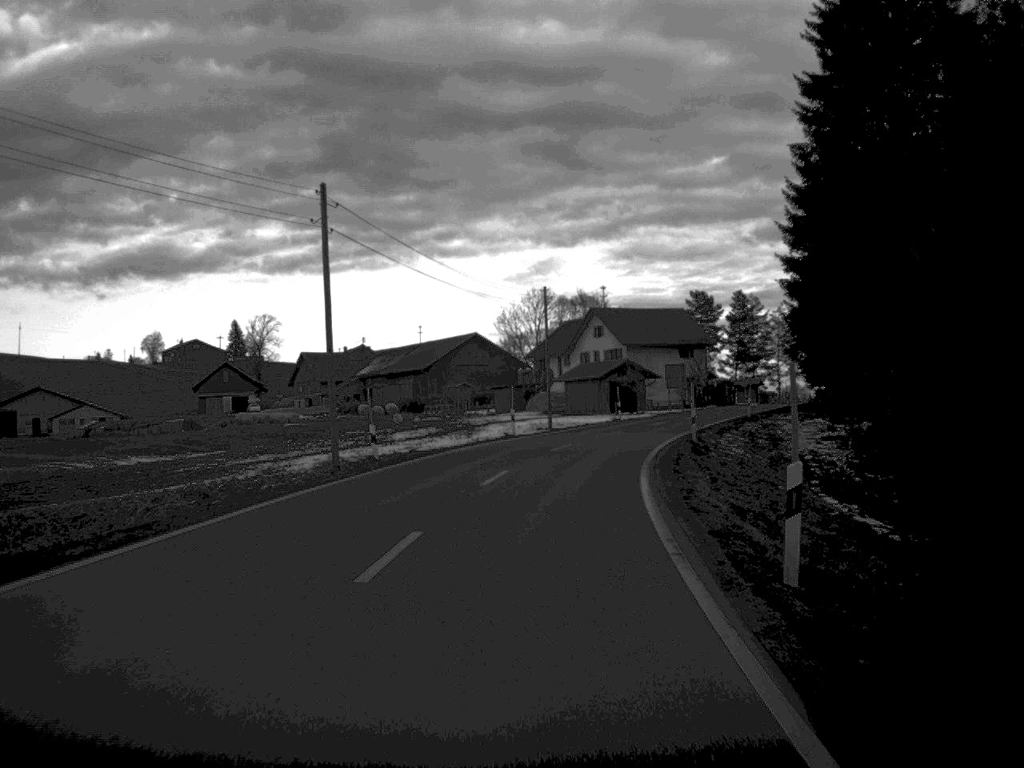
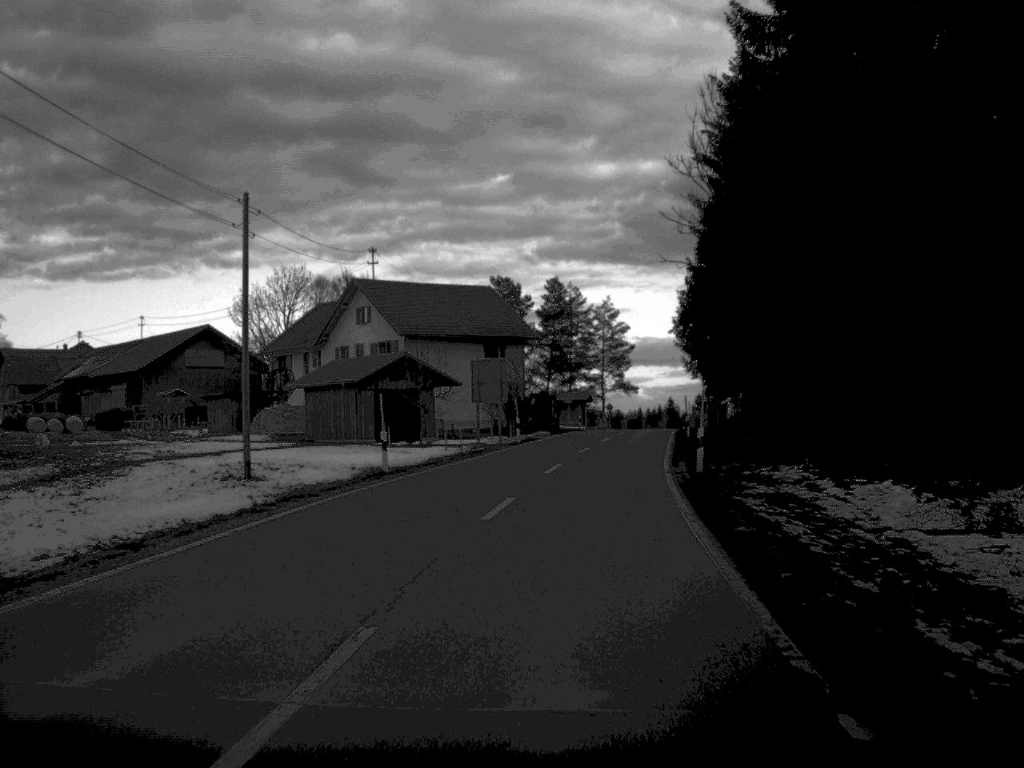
(+3.1, +41.6) m; +10°
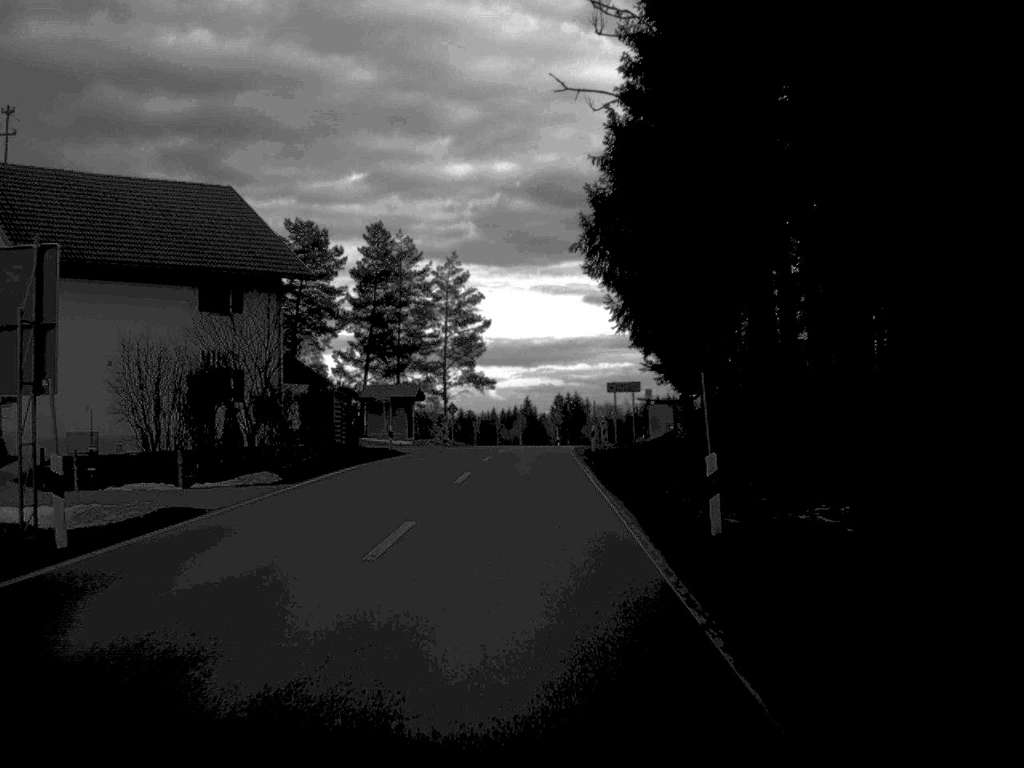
(+3.0, +40.4) m; +6°
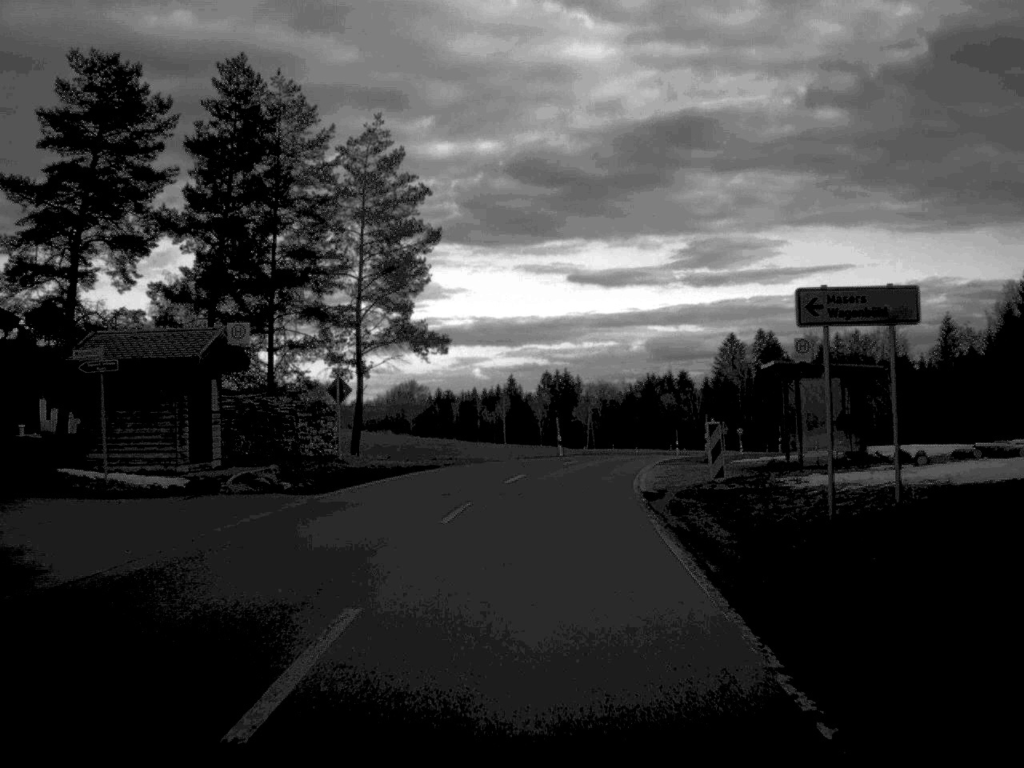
(+0.2, +42.5) m; +1°
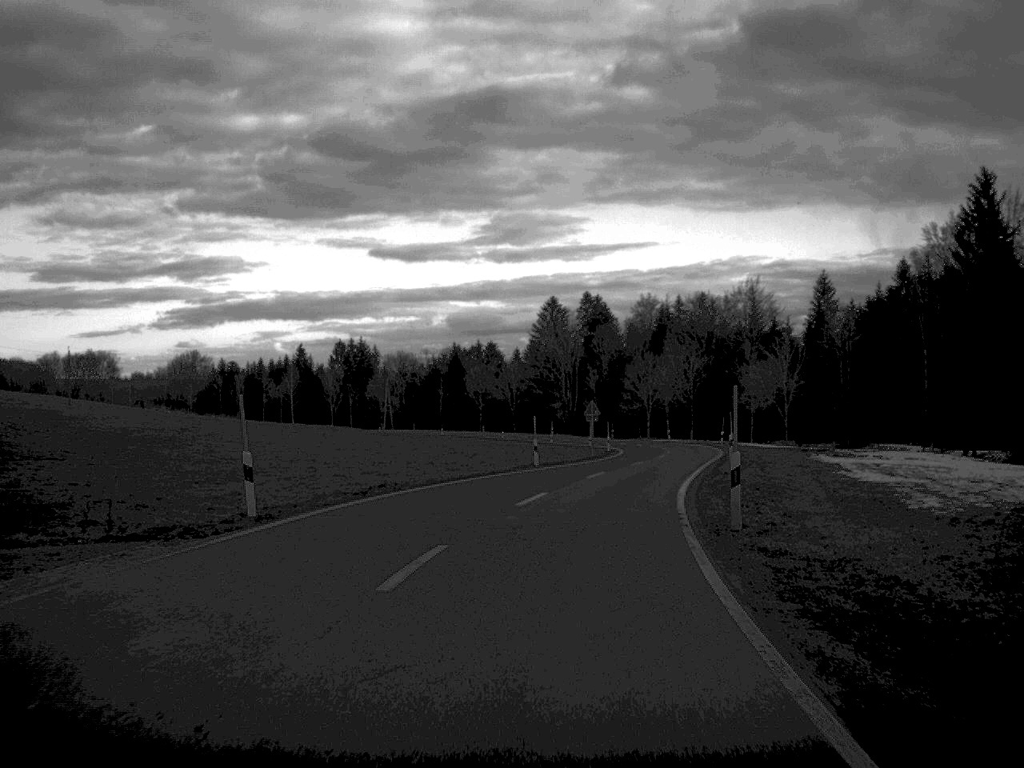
(+2.8, +42.2) m; +9°
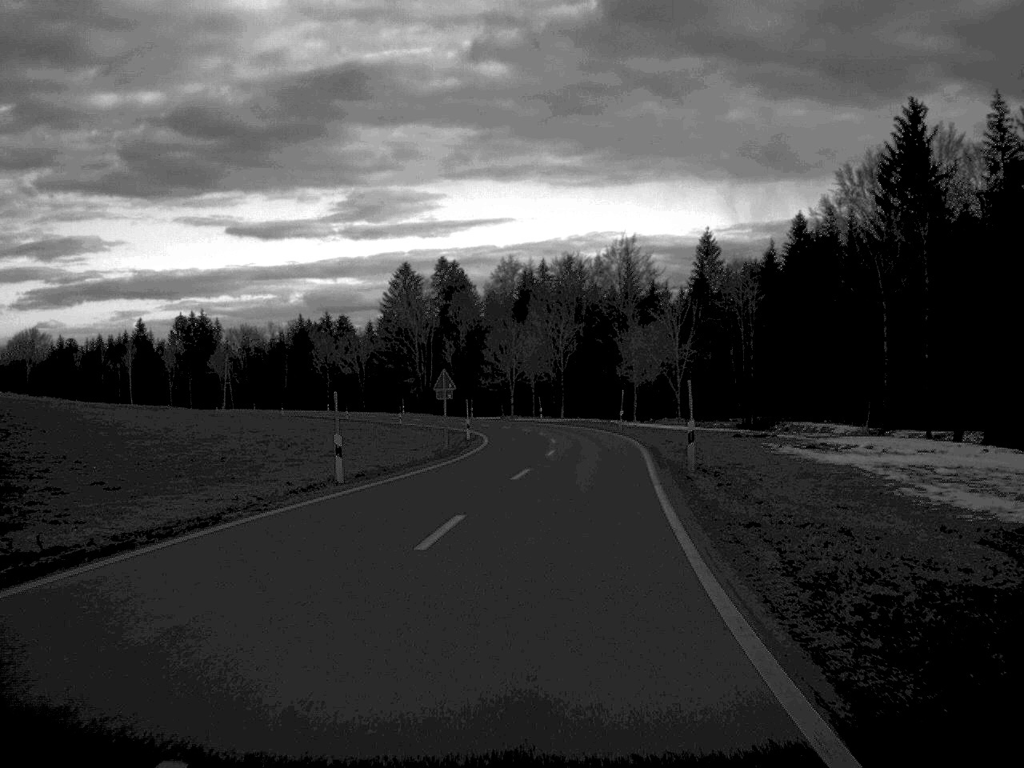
(+1.2, +21.1) m; +6°
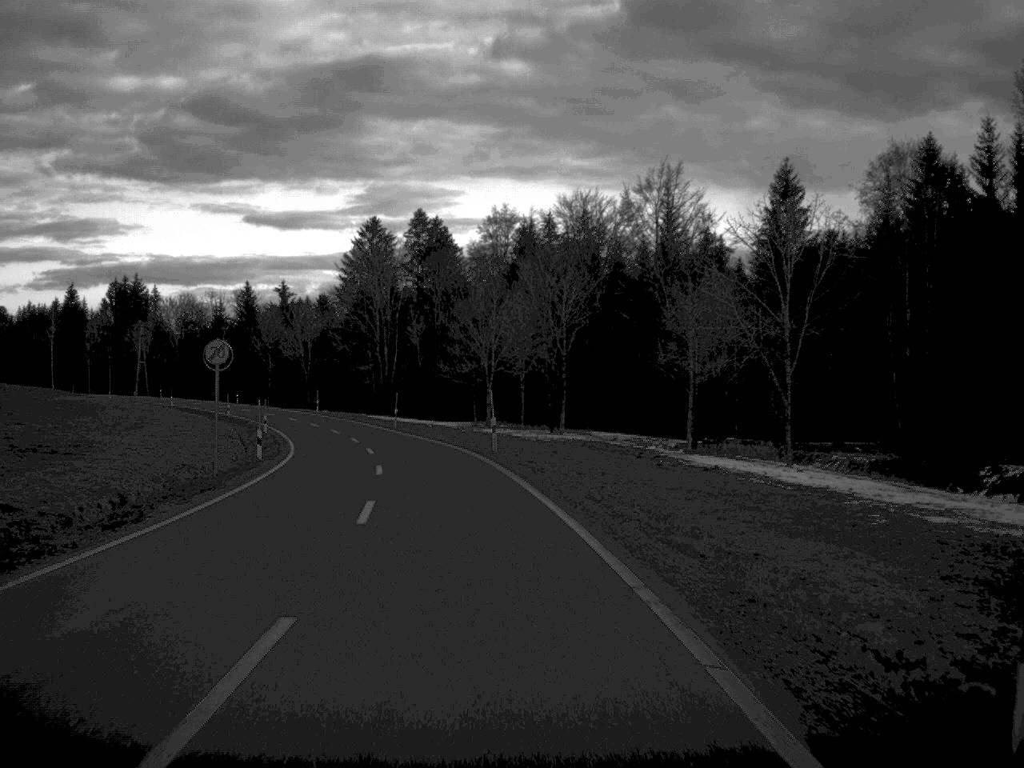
(+2.1, +56.1) m; -1°
